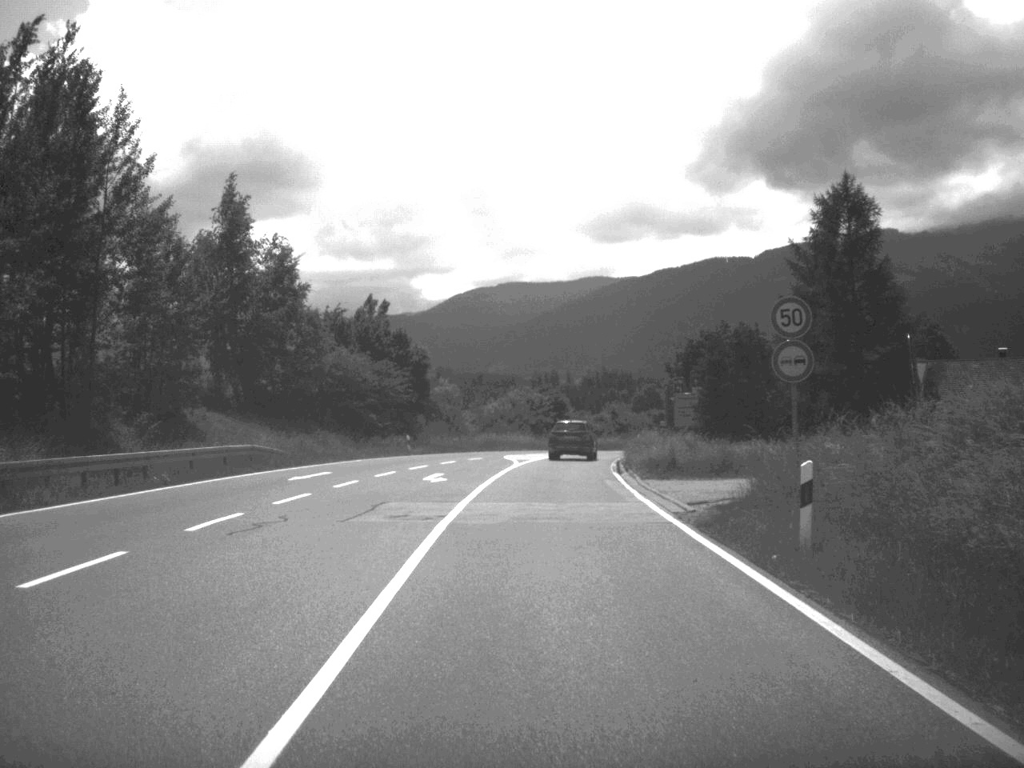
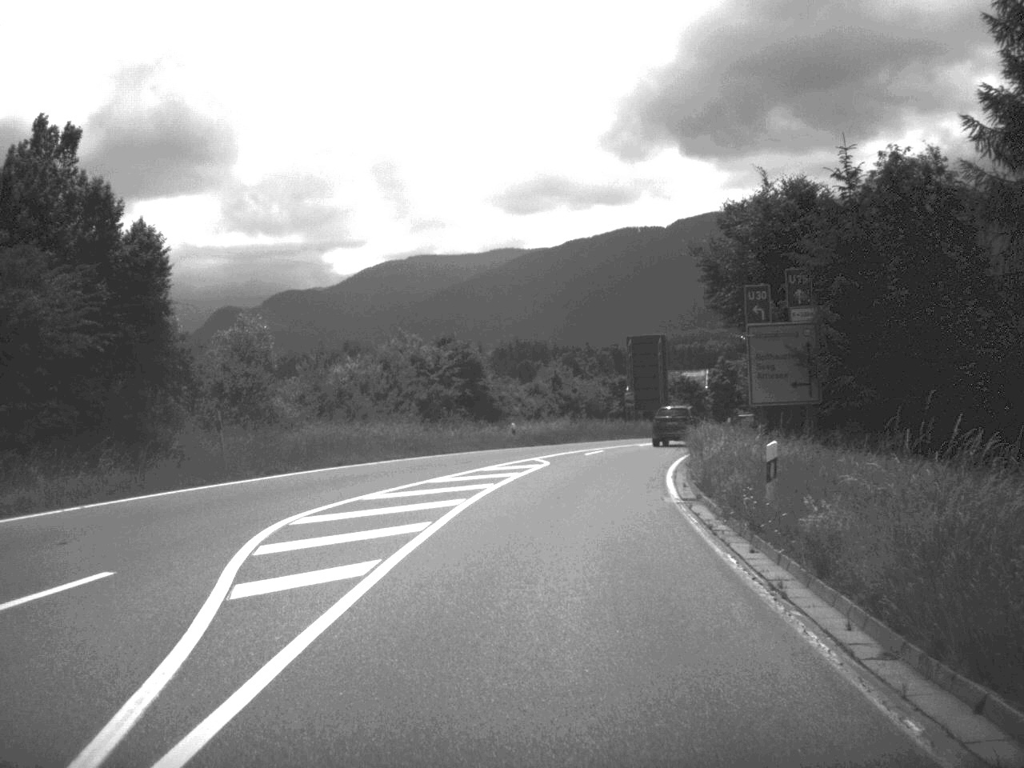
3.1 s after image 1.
(+0.9, +42.5) m; +4°
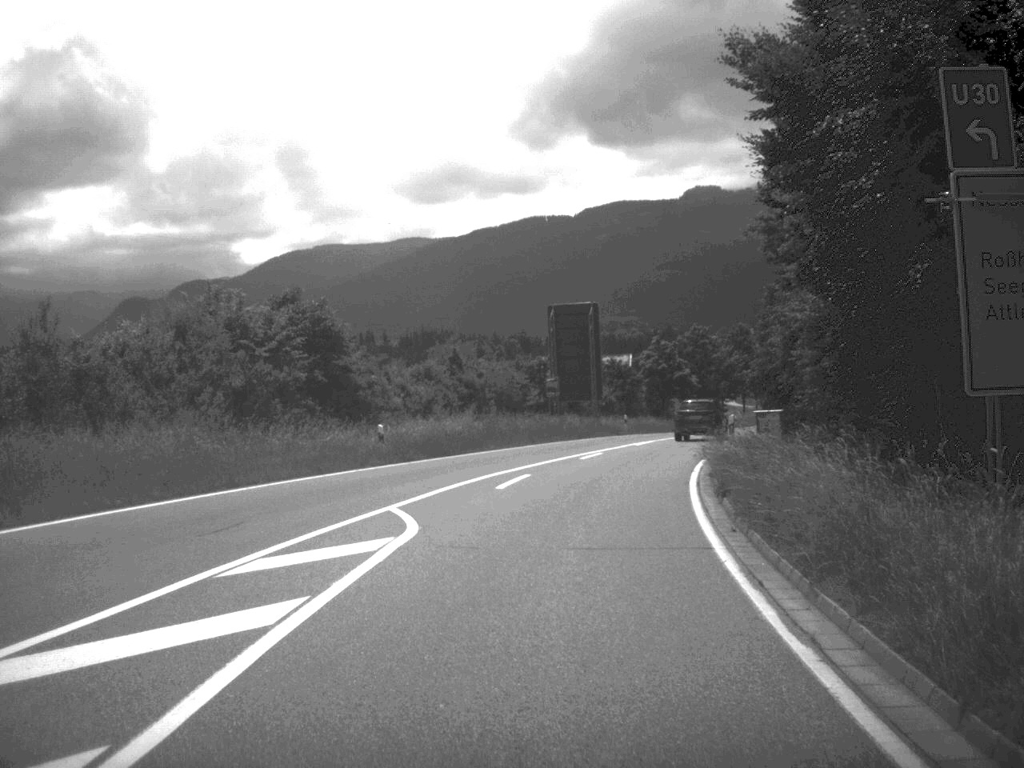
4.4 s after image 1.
(+0.7, +19.5) m; +4°
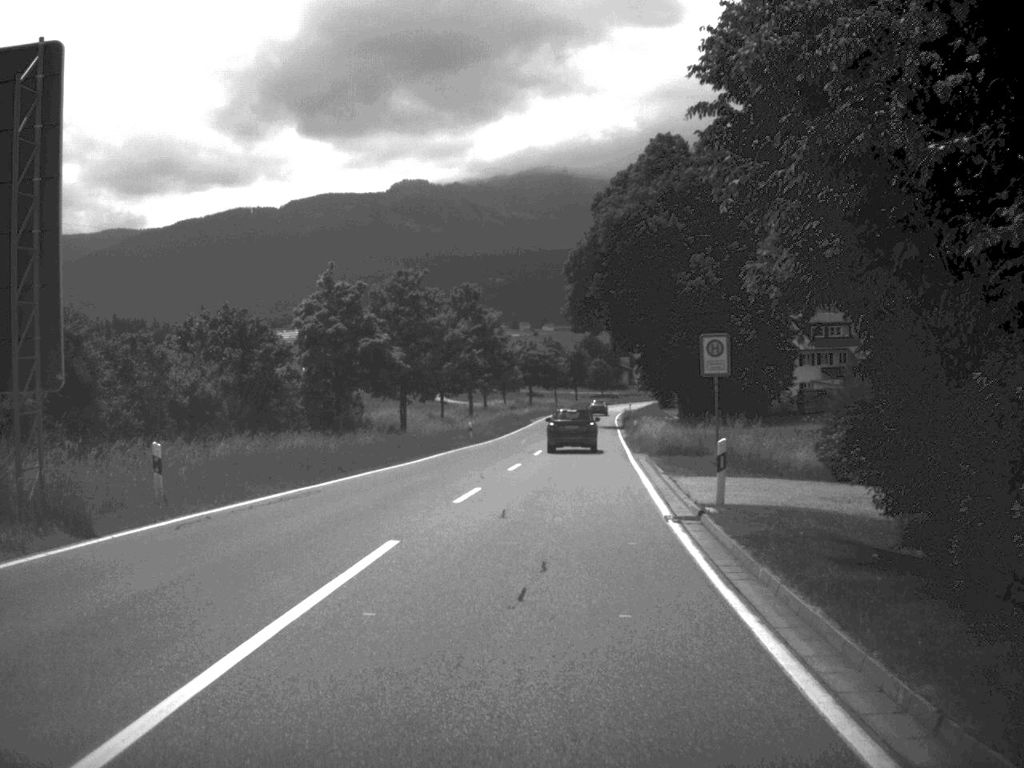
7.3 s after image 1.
(+5.9, +47.1) m; +13°
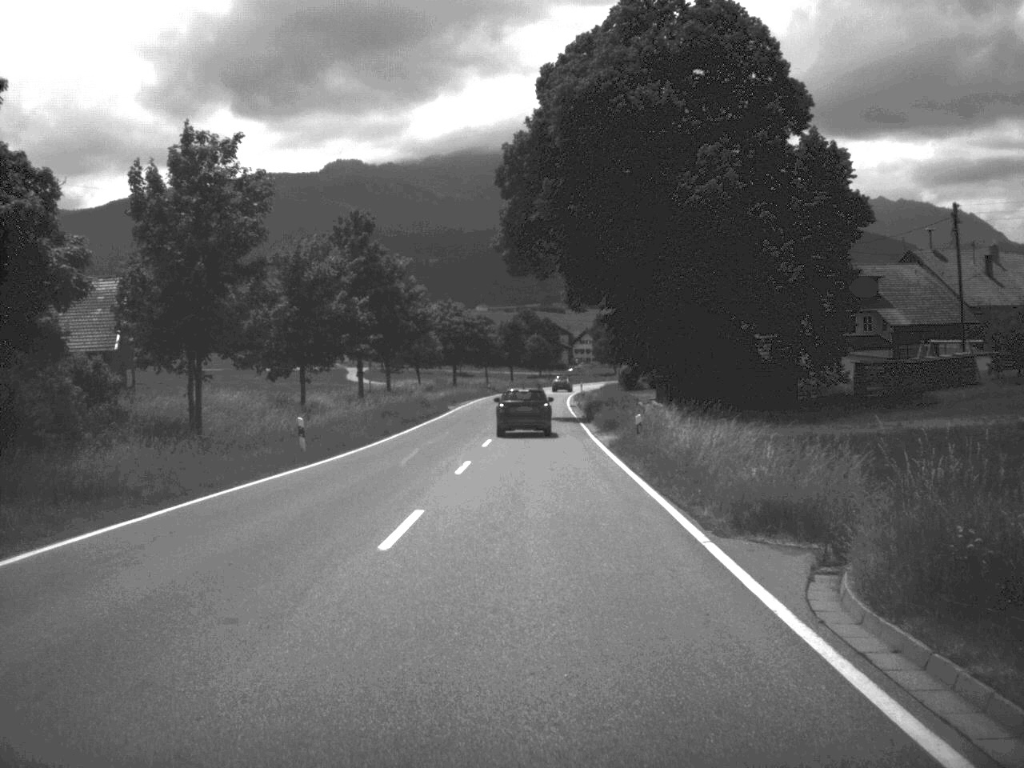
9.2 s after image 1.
(+0.9, +31.7) m; +3°
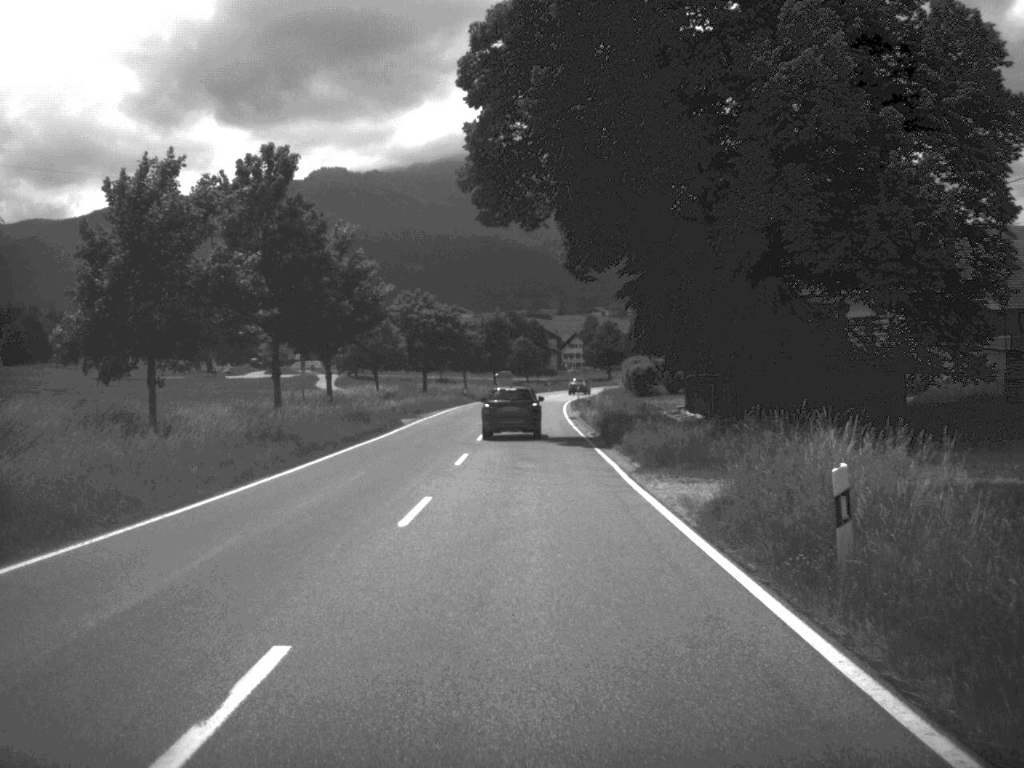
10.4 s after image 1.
(+0.1, +20.6) m; 0°
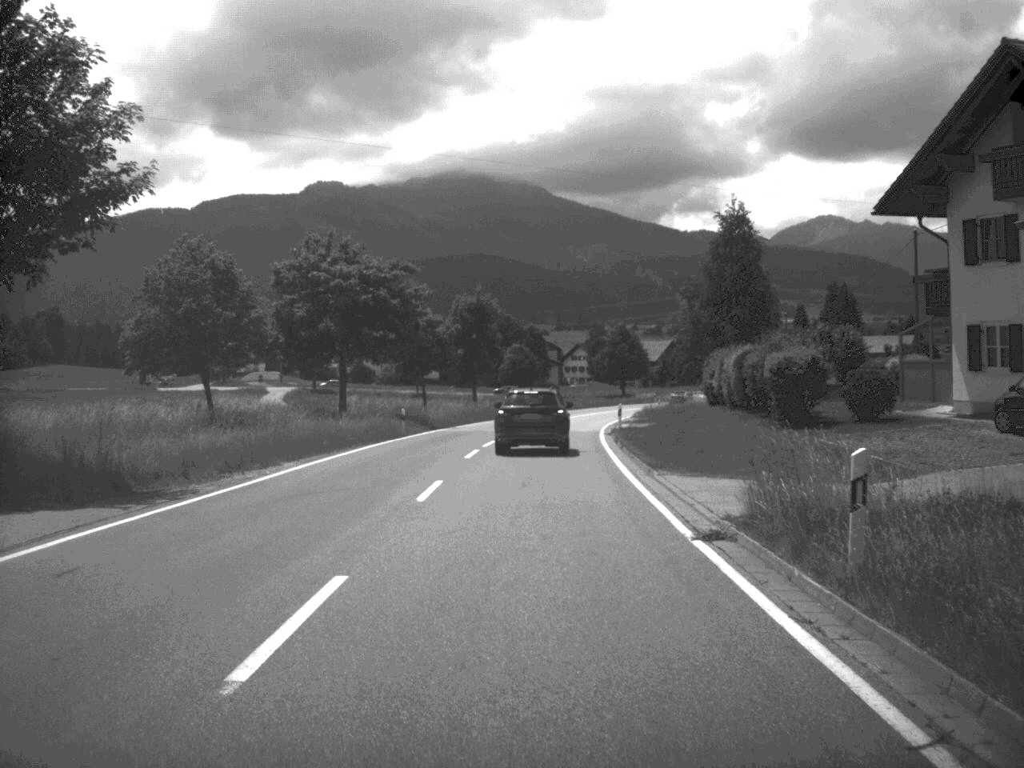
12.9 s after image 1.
(0.0, +44.1) m; 0°
